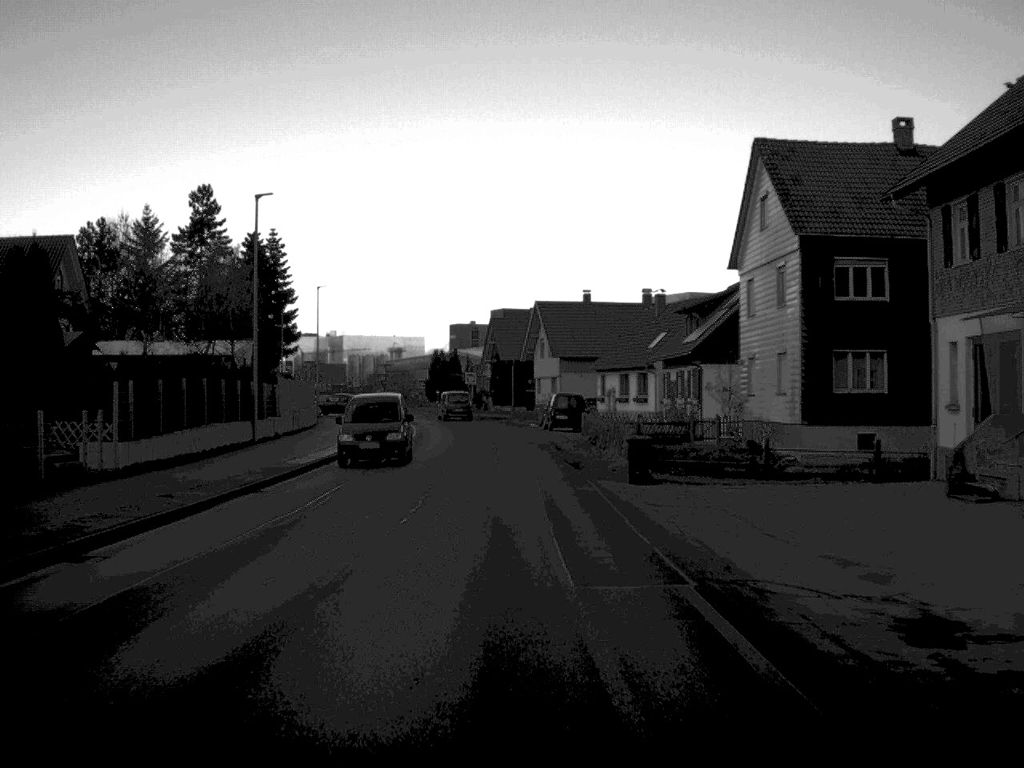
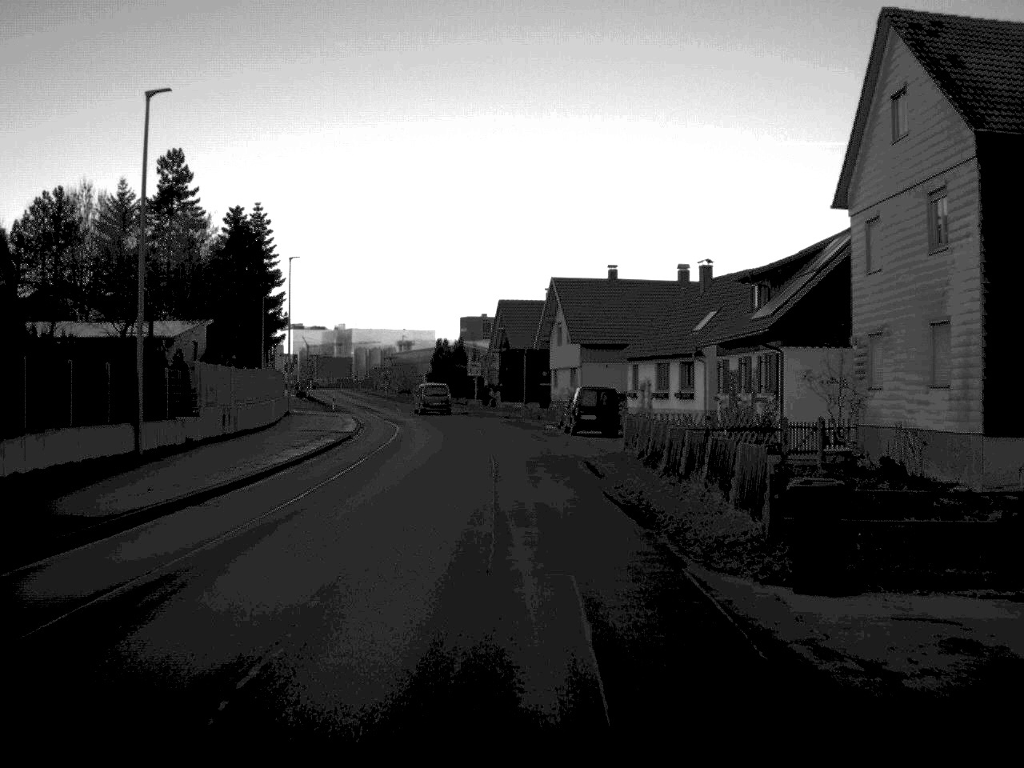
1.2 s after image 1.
(-0.1, +14.3) m; -1°
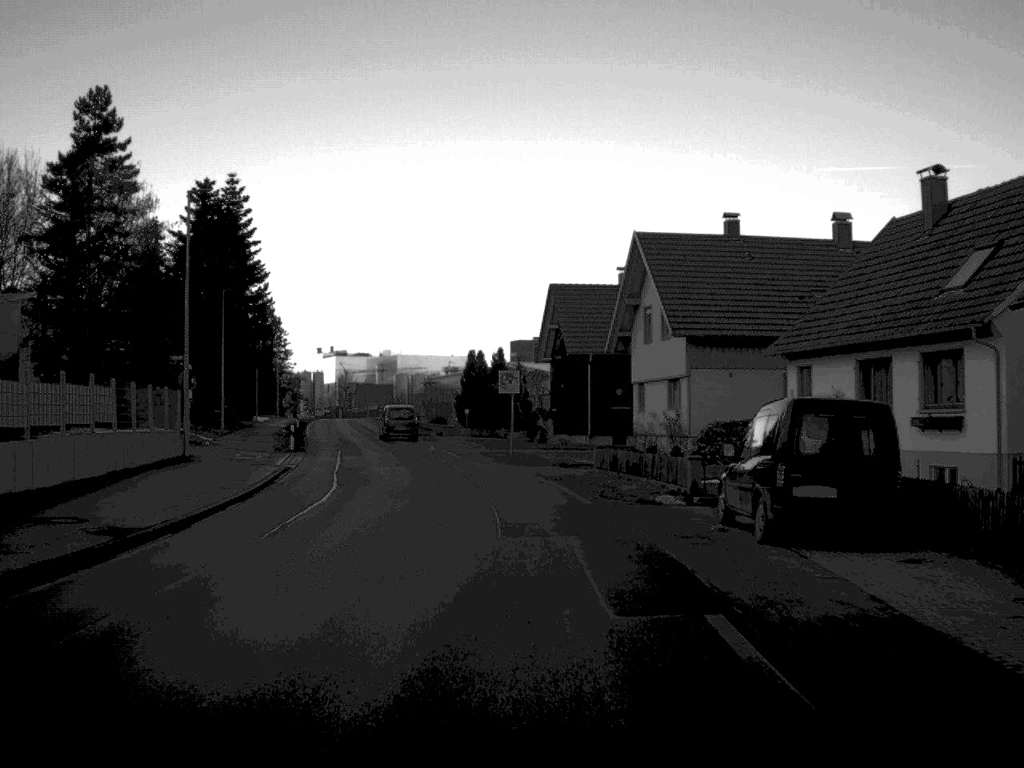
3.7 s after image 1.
(-0.5, +29.5) m; -3°
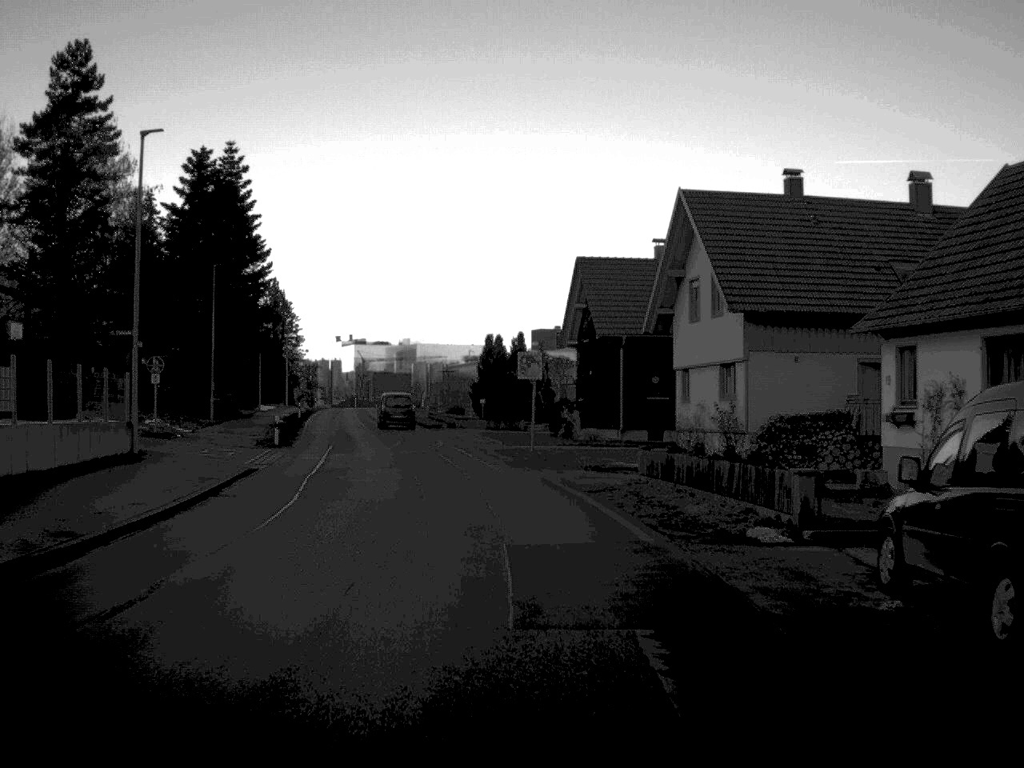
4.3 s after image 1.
(-0.1, +7.4) m; -1°
